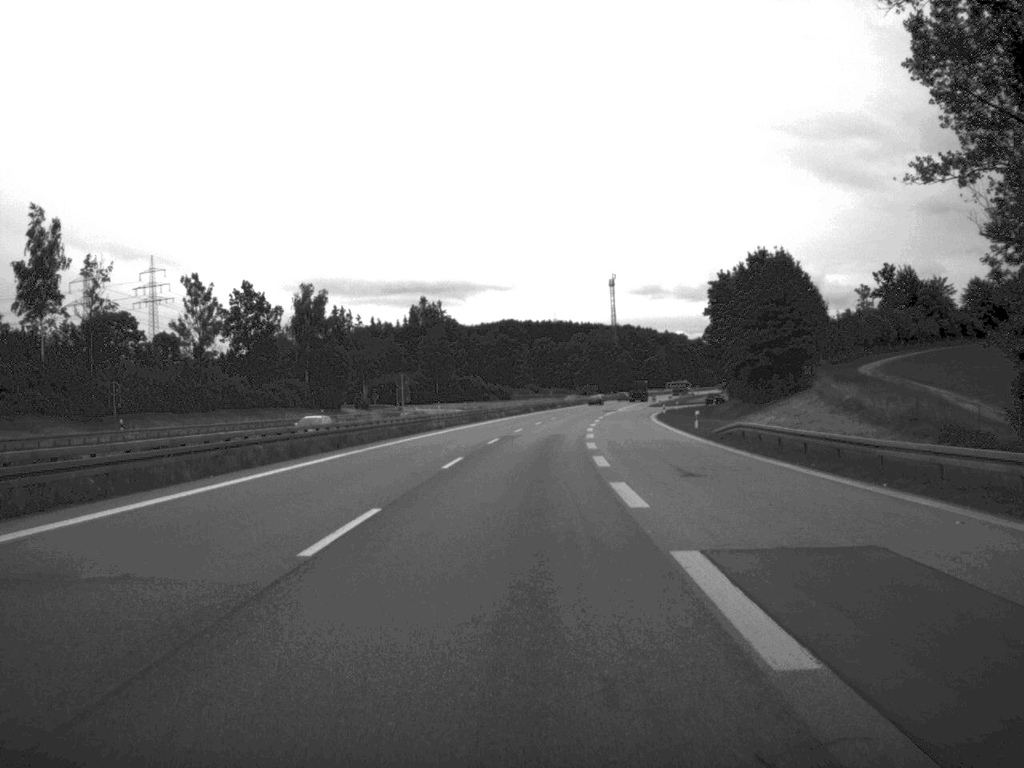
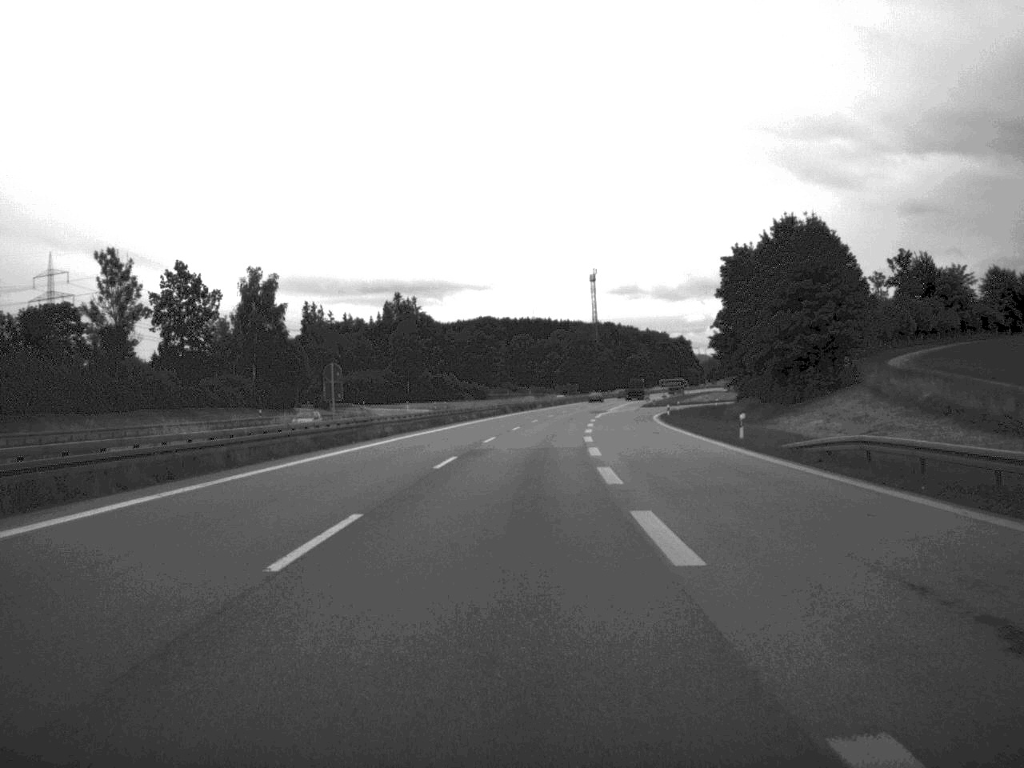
(+0.2, +19.0) m; +1°
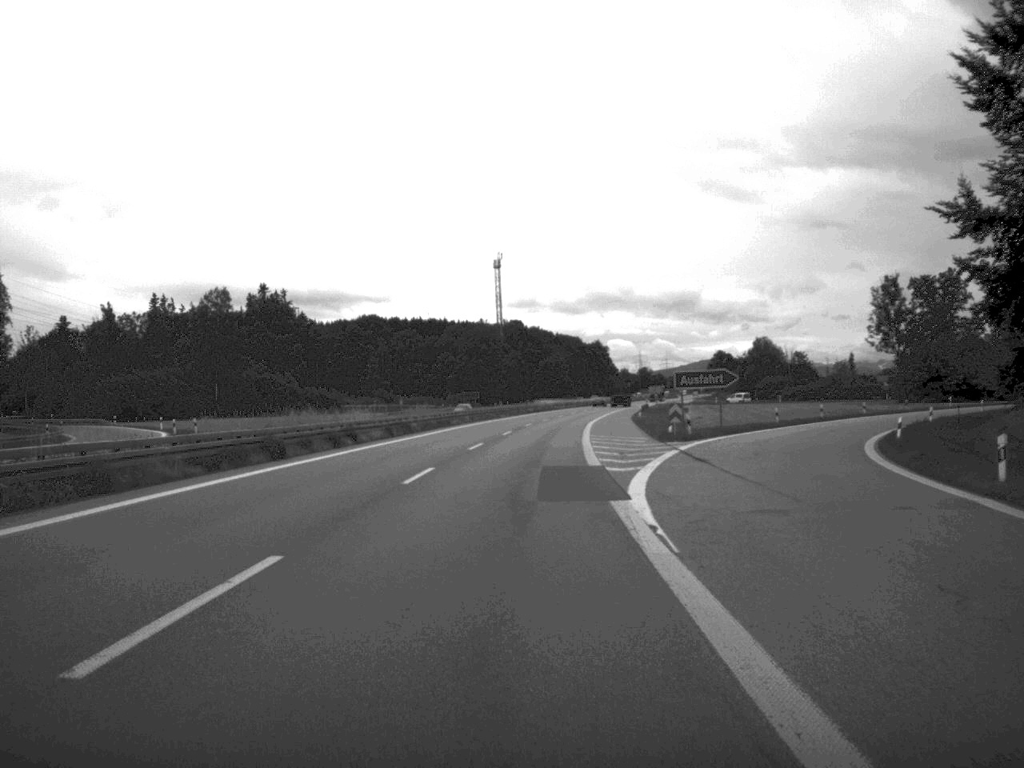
(+3.6, +92.8) m; +4°
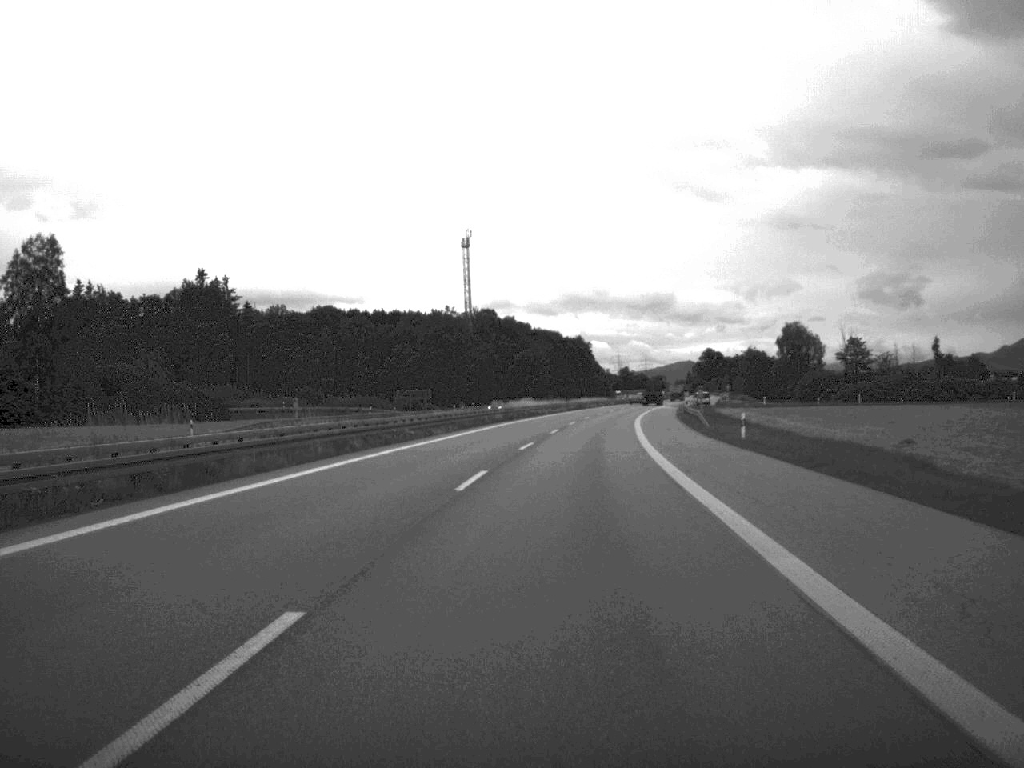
(+0.6, +56.8) m; +1°
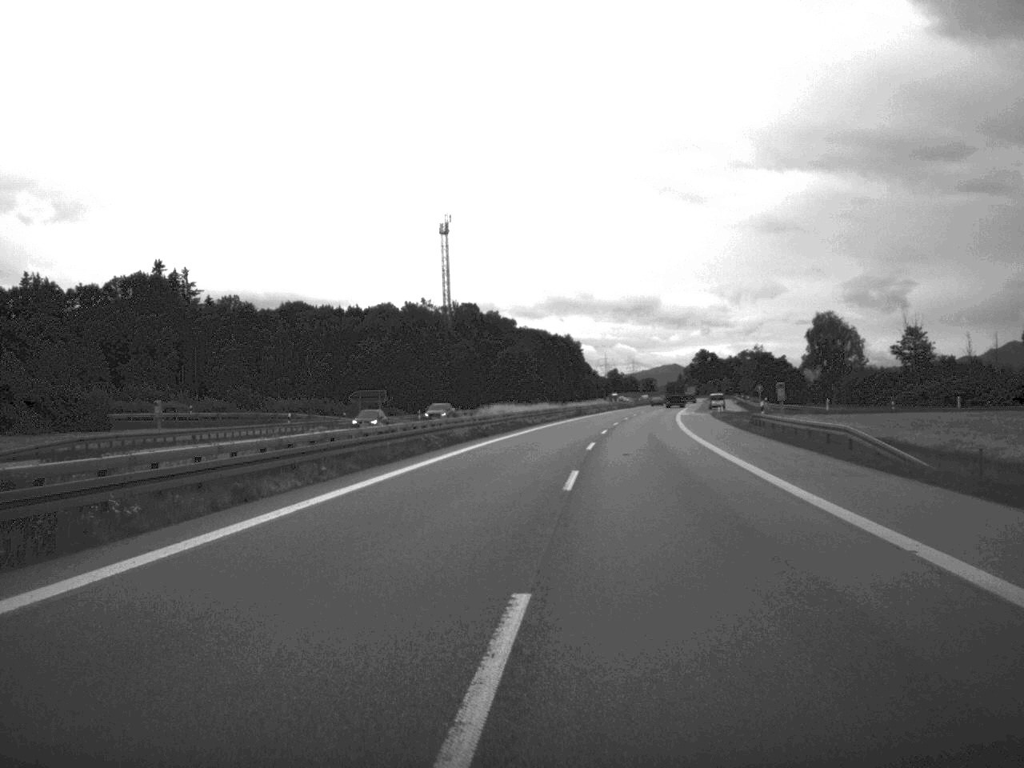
(+0.1, +34.2) m; +1°
